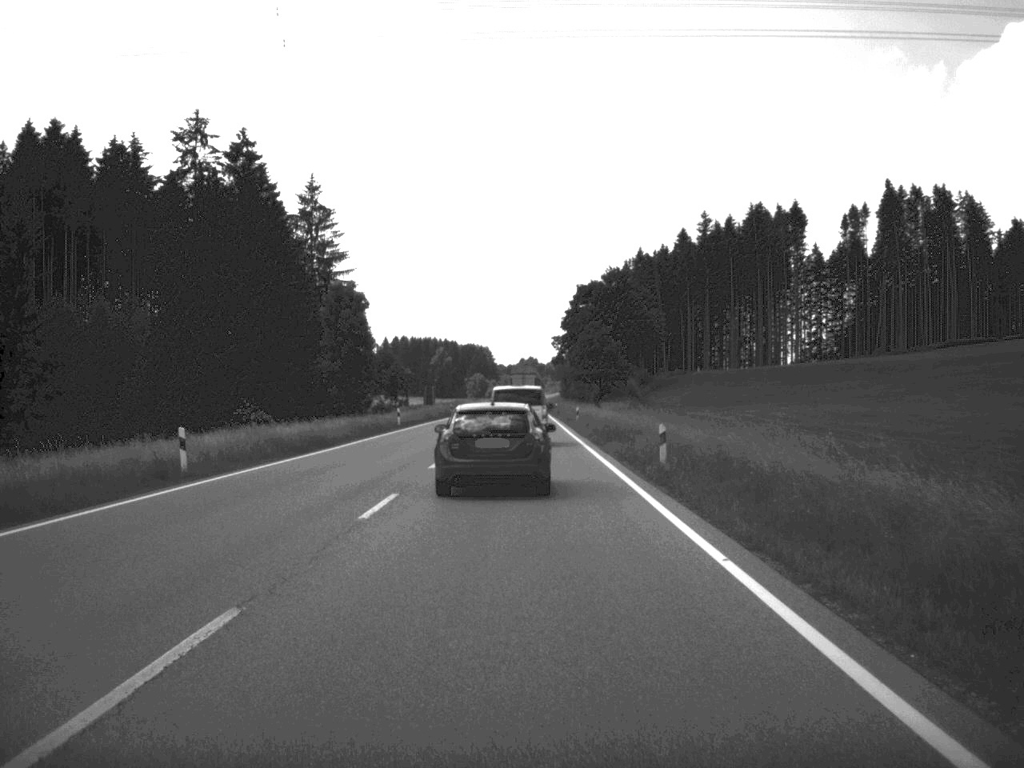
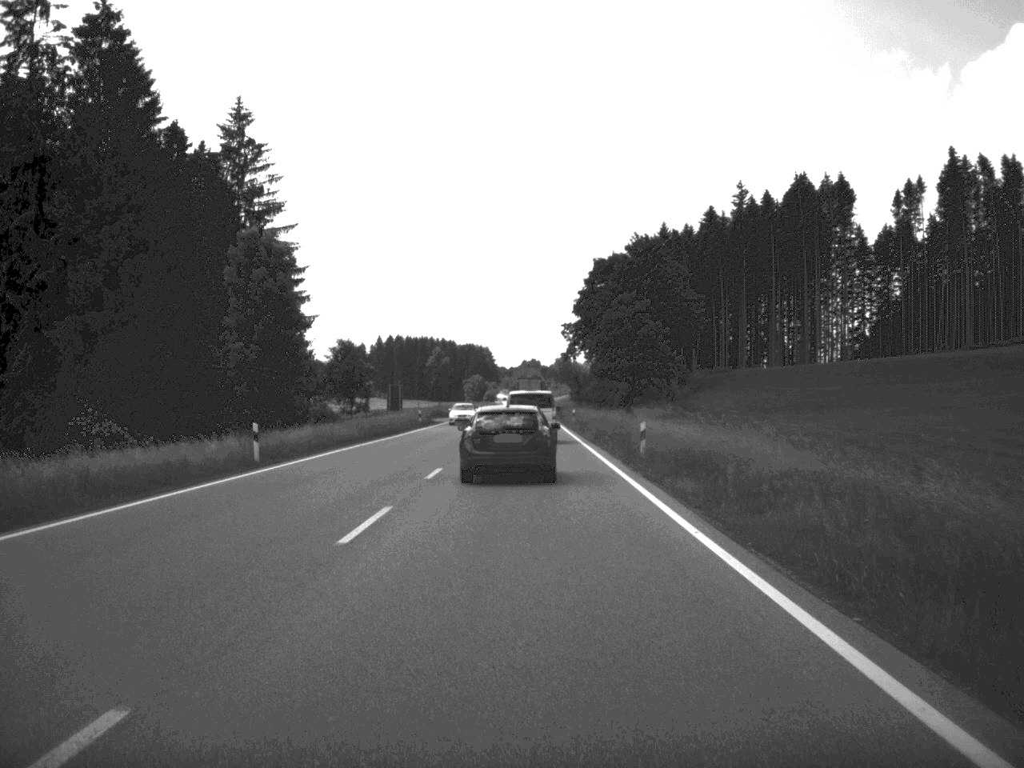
(-0.1, +37.8) m; 0°
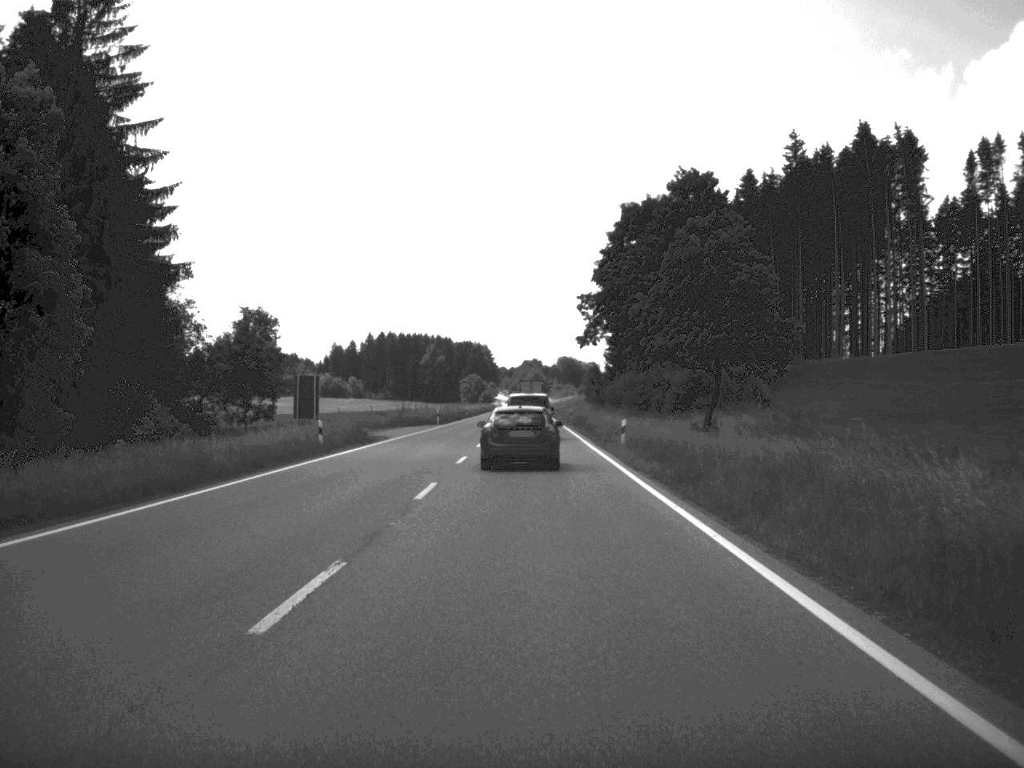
(-0.1, +40.2) m; 0°
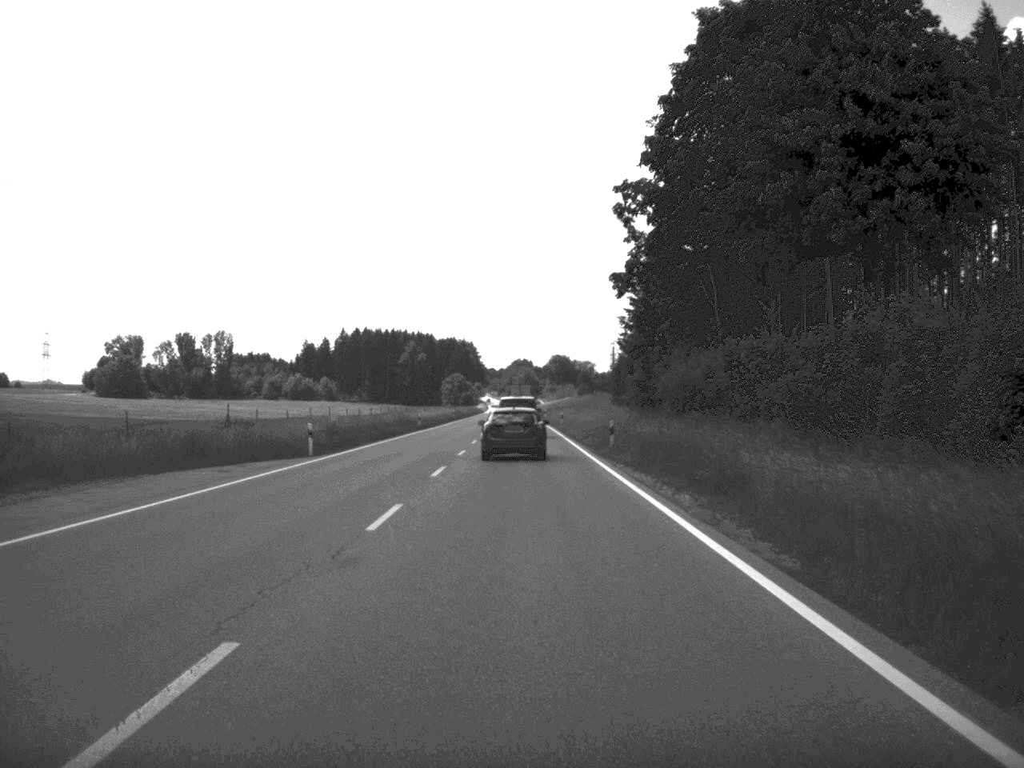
(+0.1, +52.2) m; 0°
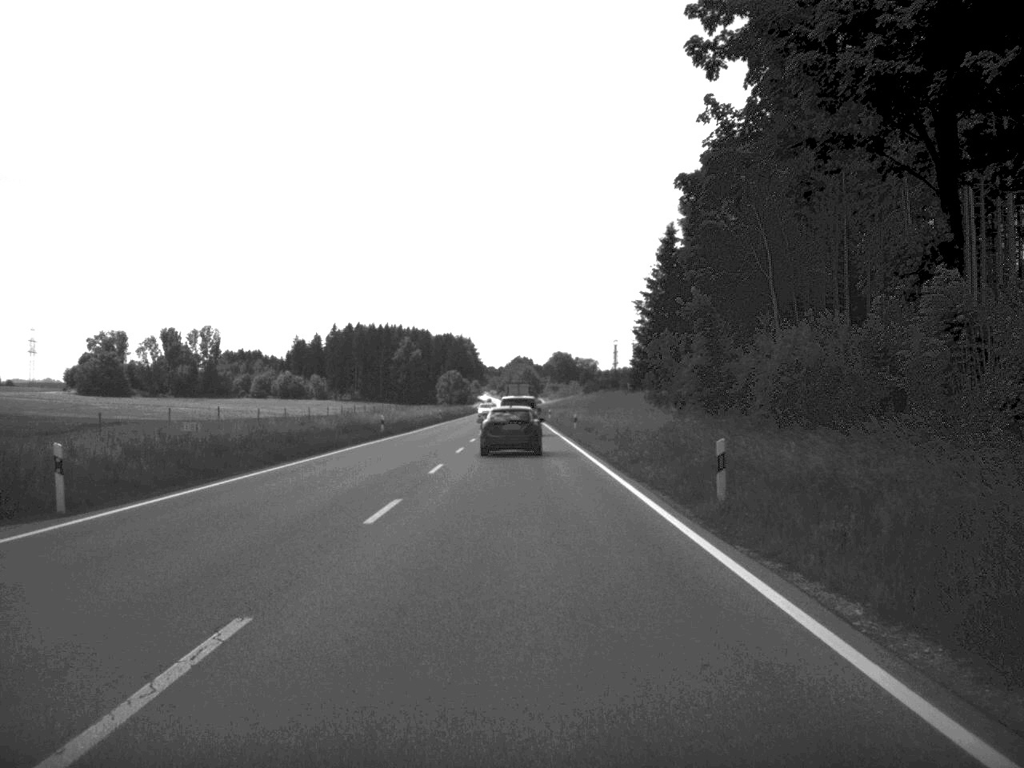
(0.0, +22.8) m; 0°
